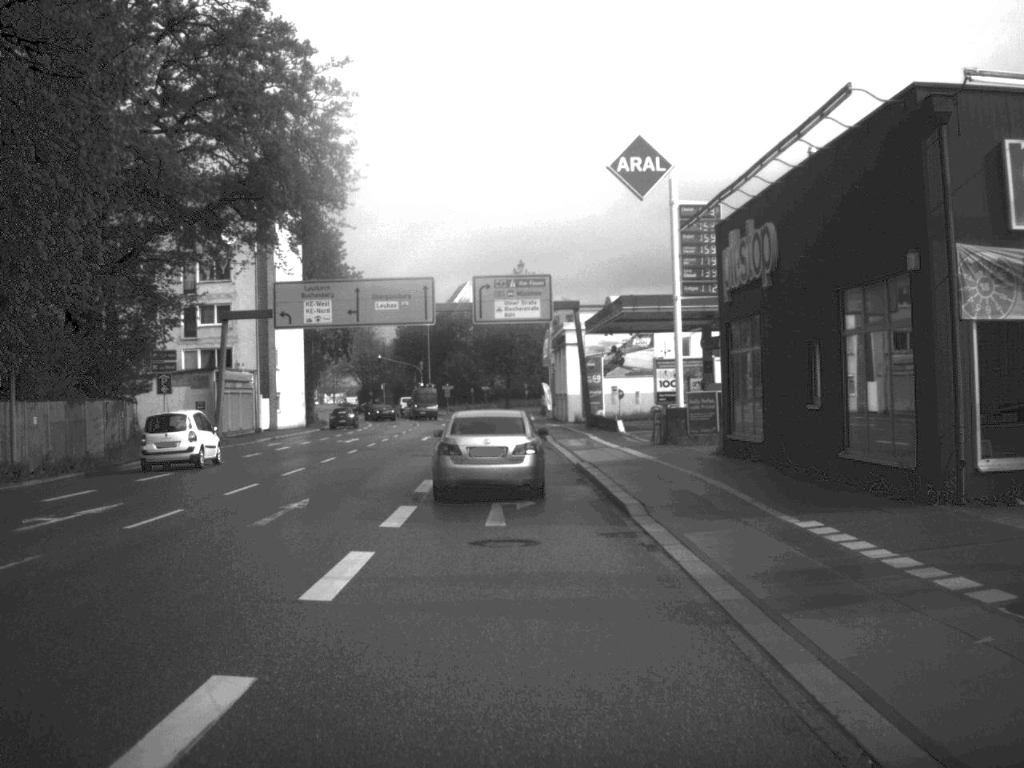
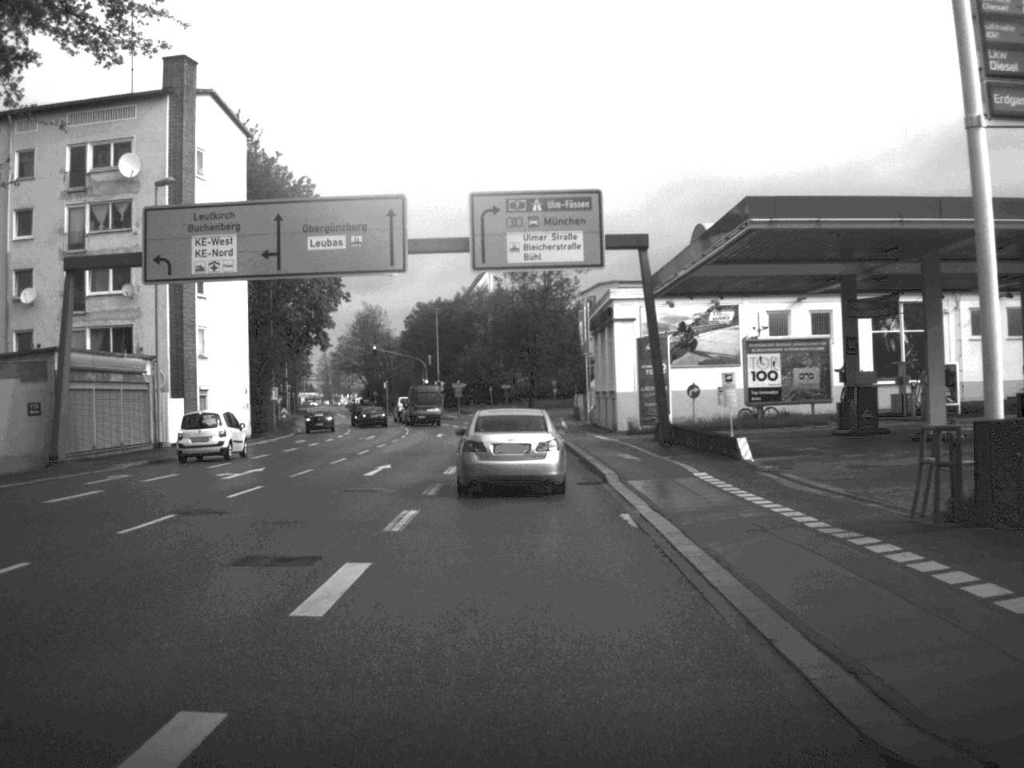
(-0.3, +24.4) m; -1°
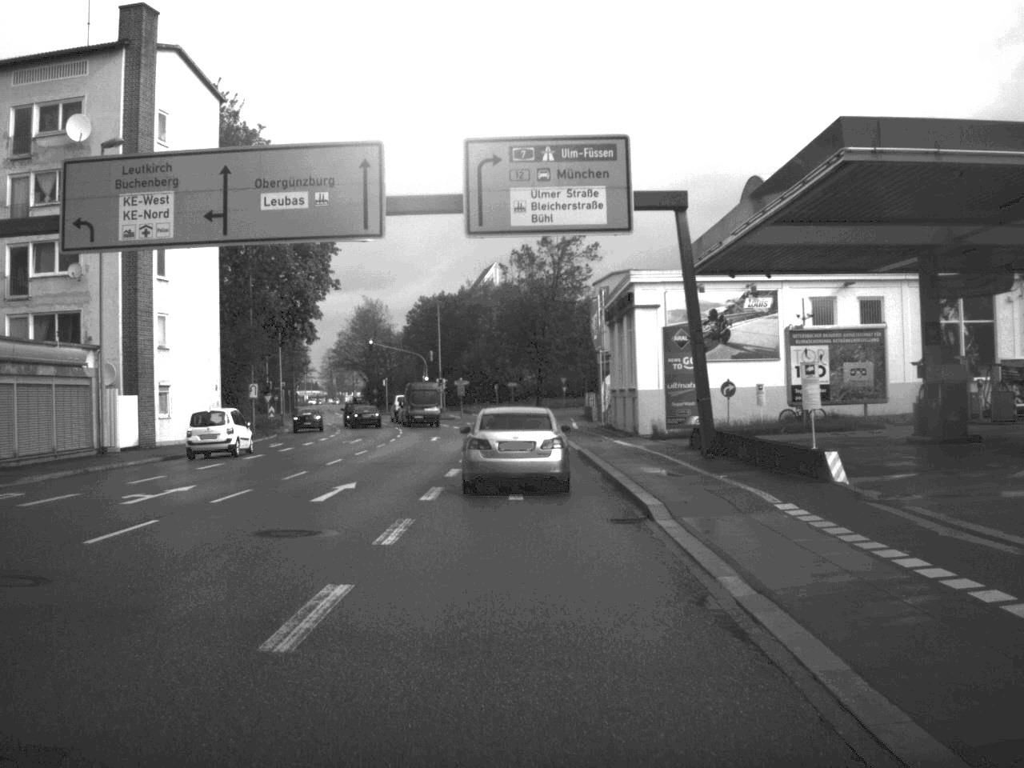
(0.0, +7.4) m; 0°
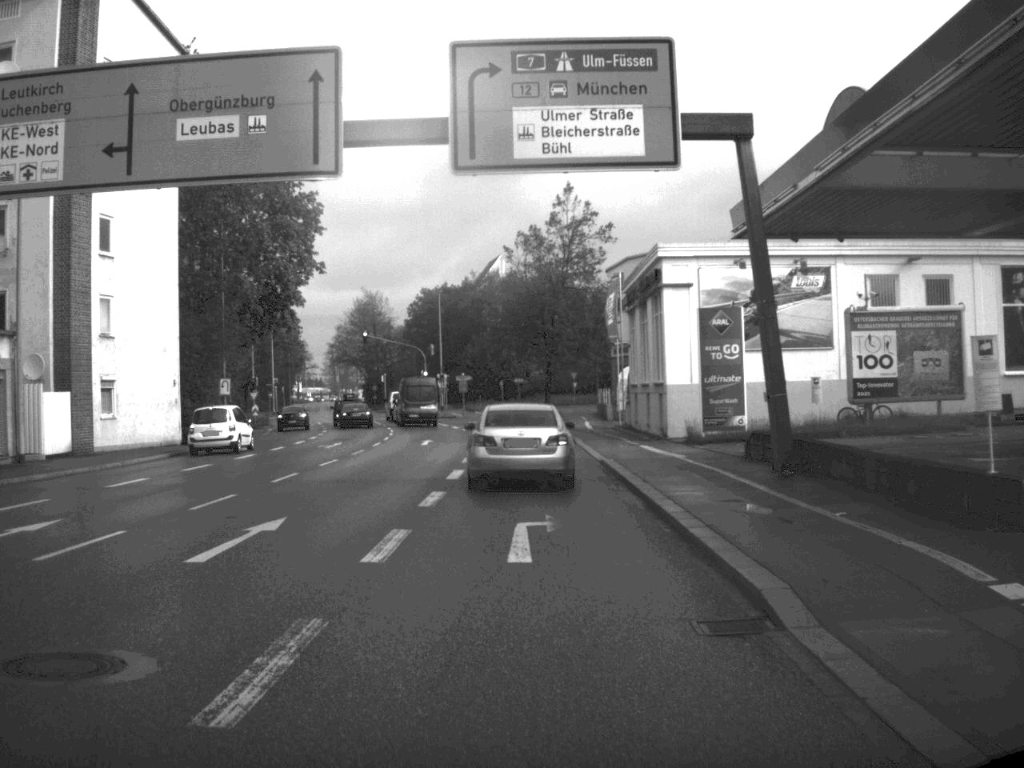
(0.0, +7.7) m; 0°
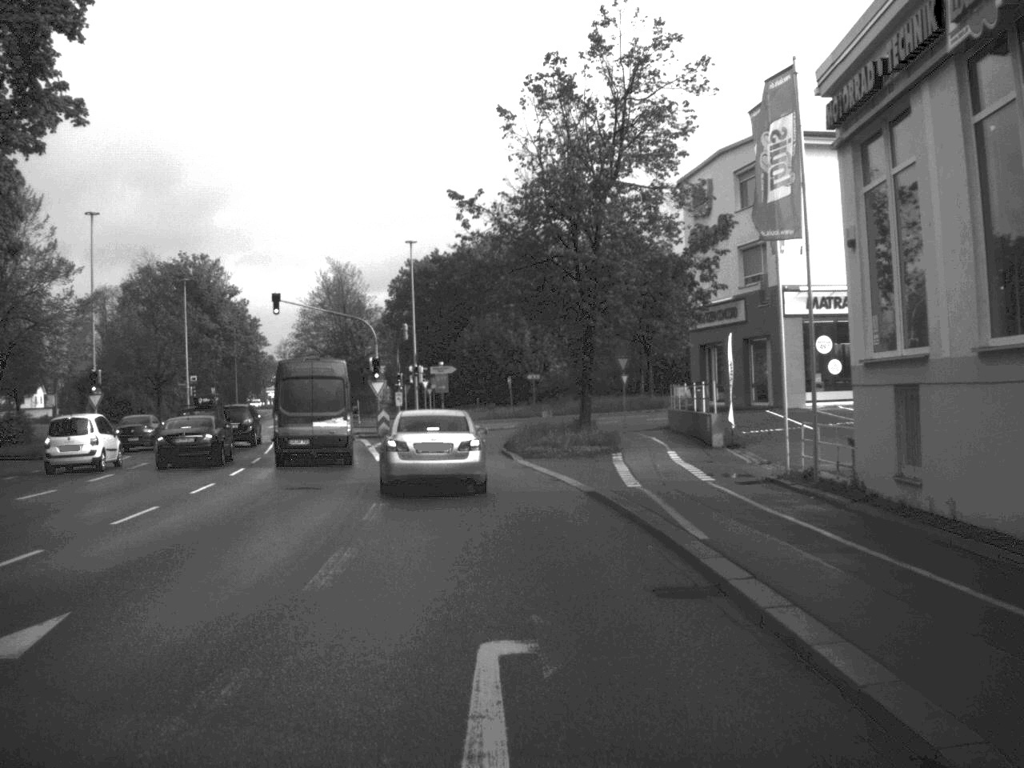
(0.0, +37.0) m; -1°
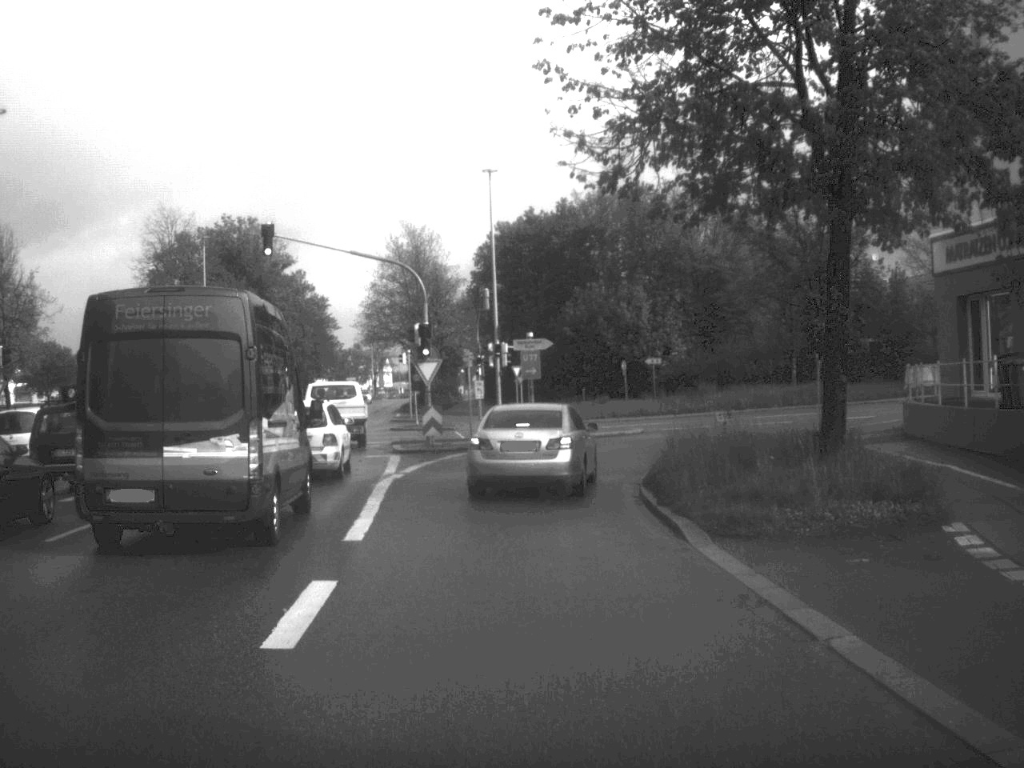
(-0.9, +20.7) m; -5°
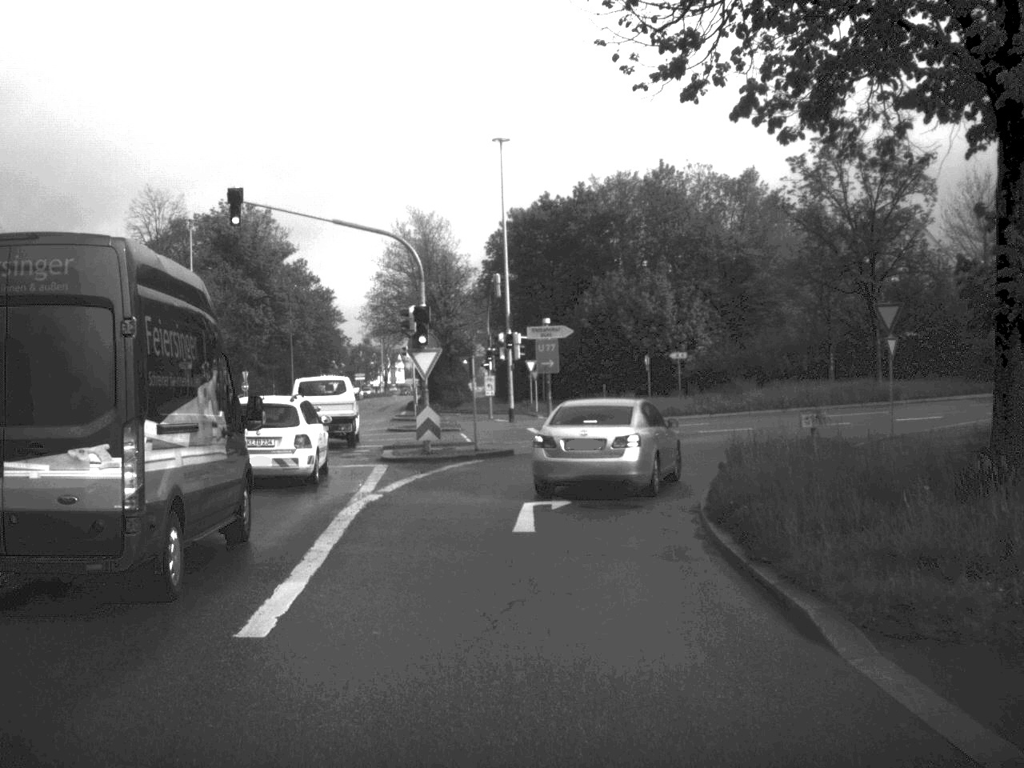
(0.0, +5.8) m; -1°
